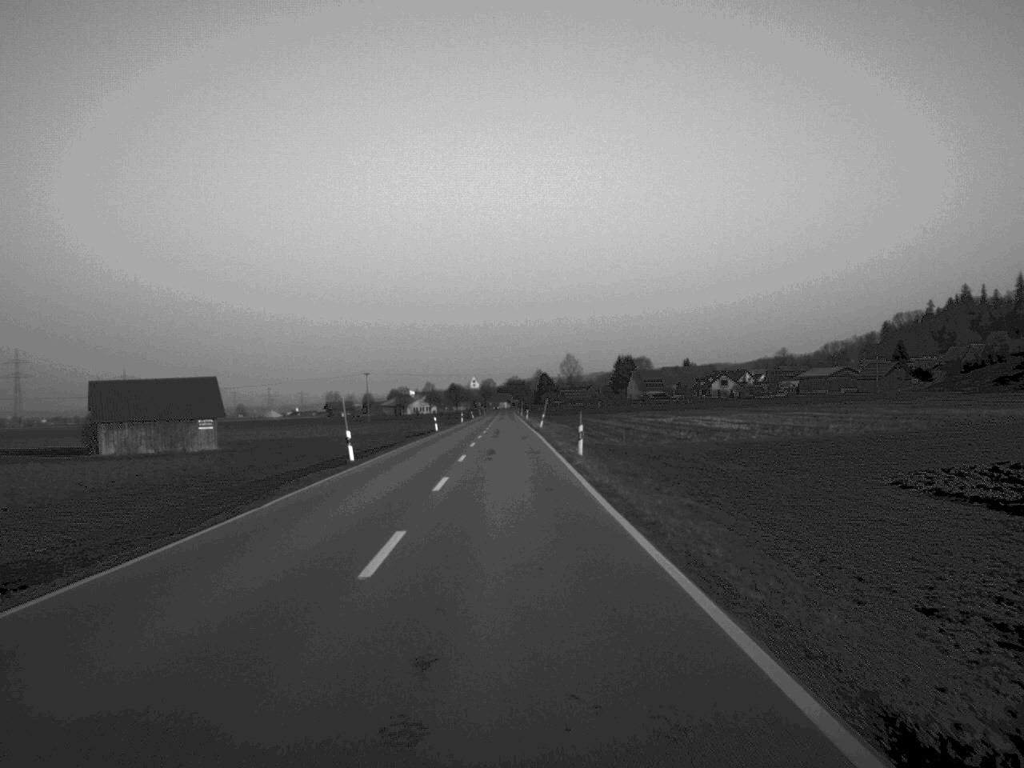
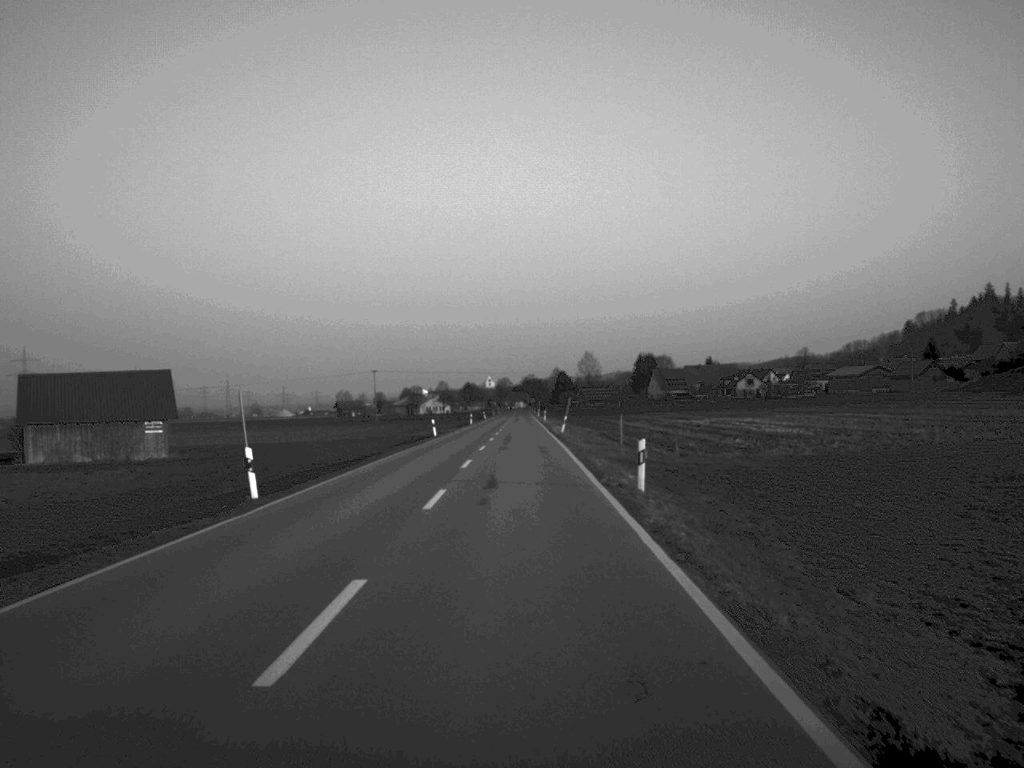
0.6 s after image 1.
(-0.1, +16.2) m; -1°
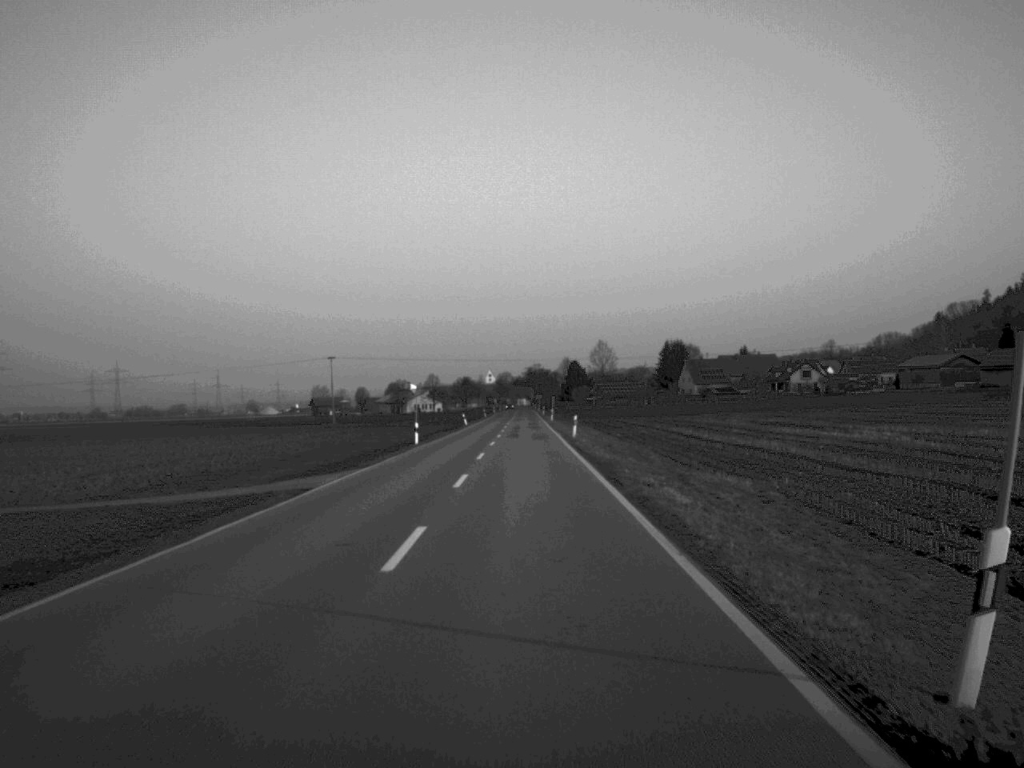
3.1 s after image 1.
(-0.2, +65.8) m; 0°
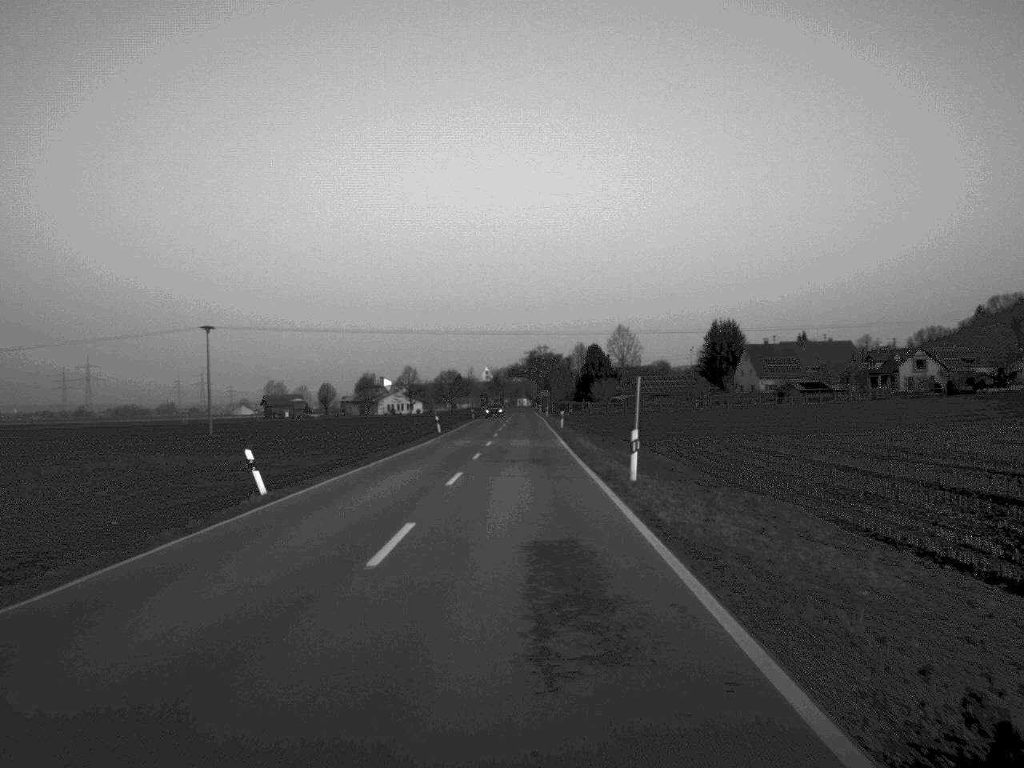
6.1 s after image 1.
(+0.1, +82.1) m; 0°
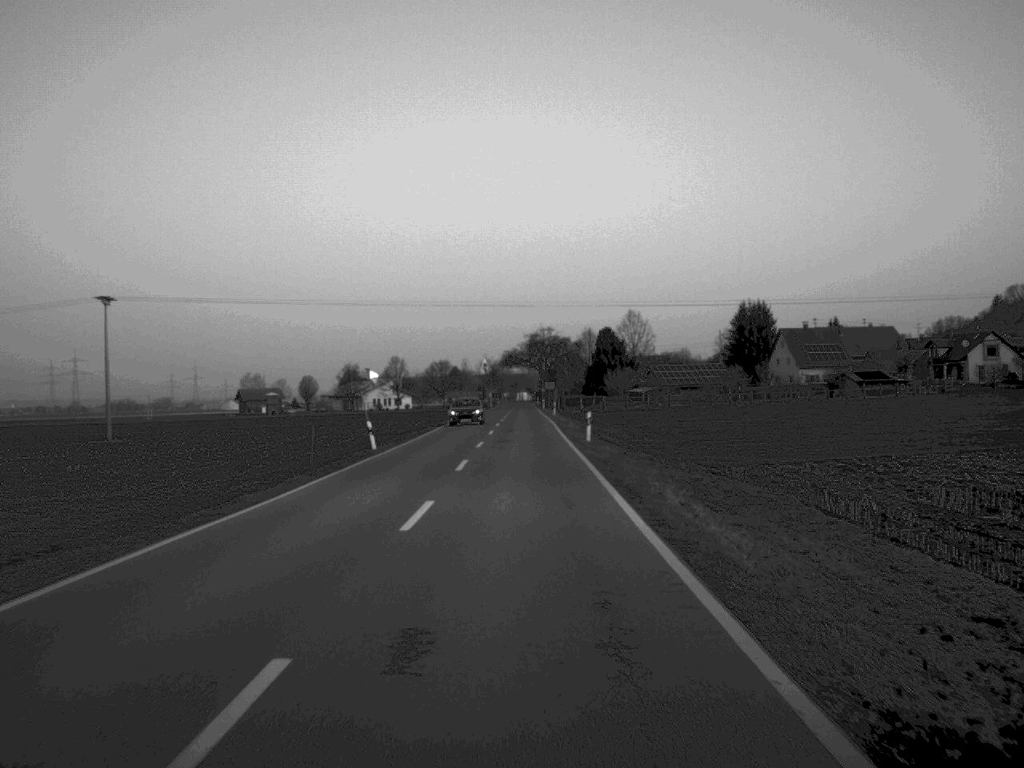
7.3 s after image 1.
(0.0, +31.8) m; 0°
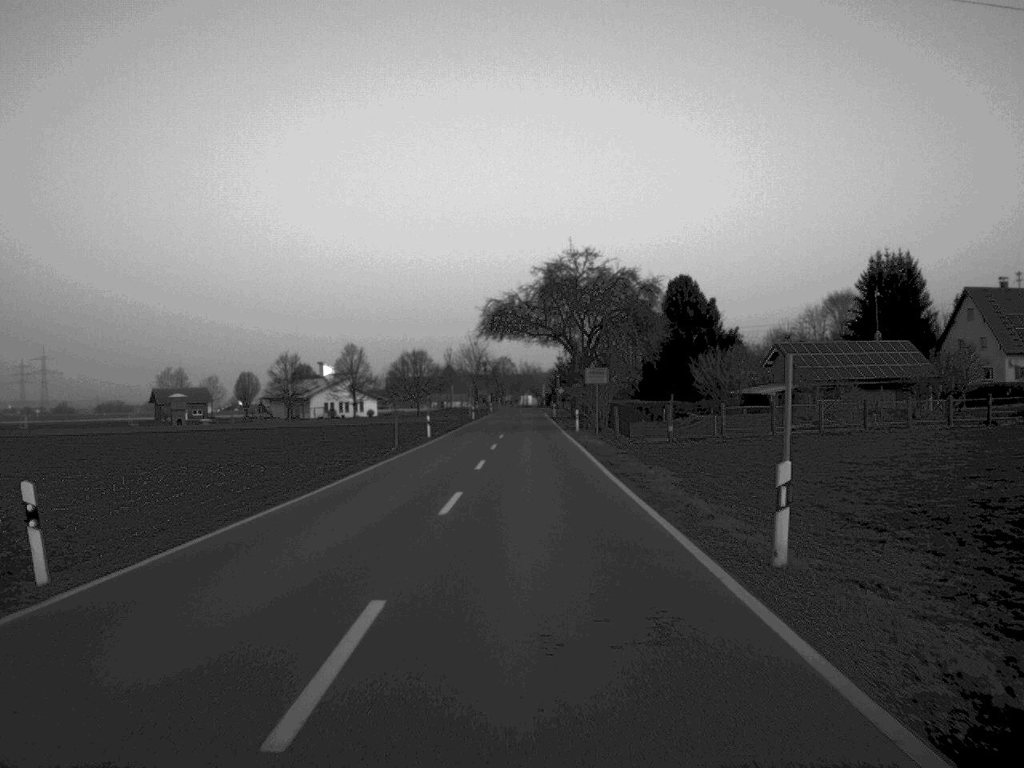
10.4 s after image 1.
(-0.3, +79.9) m; 0°
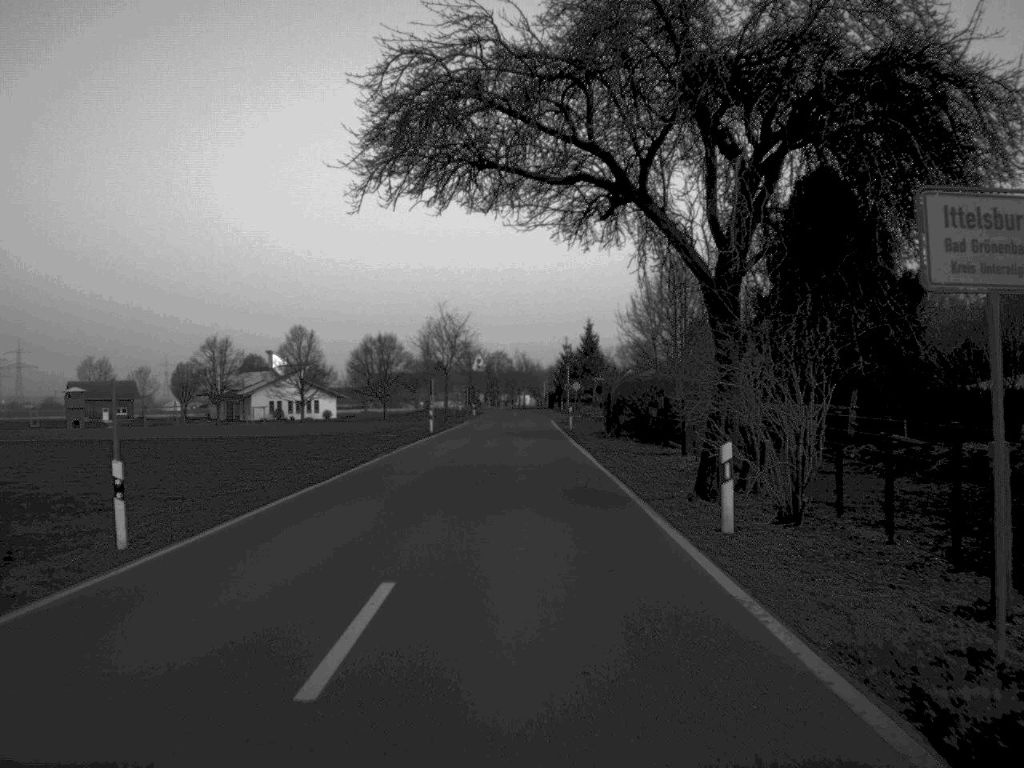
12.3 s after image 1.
(+0.1, +45.9) m; 0°
